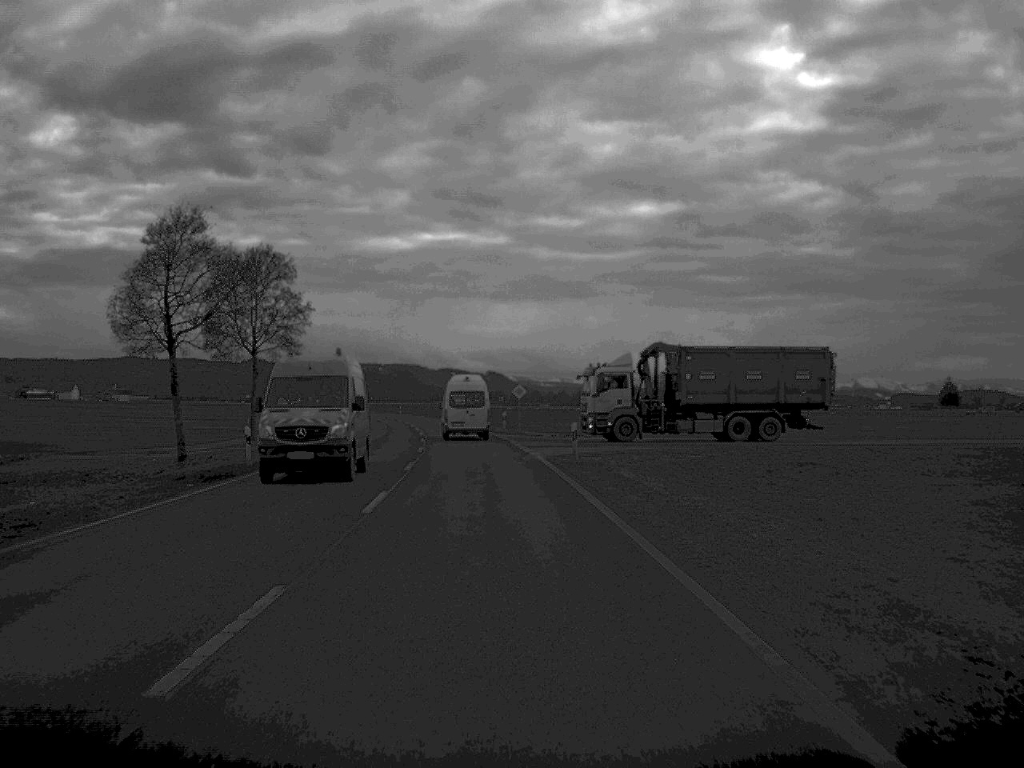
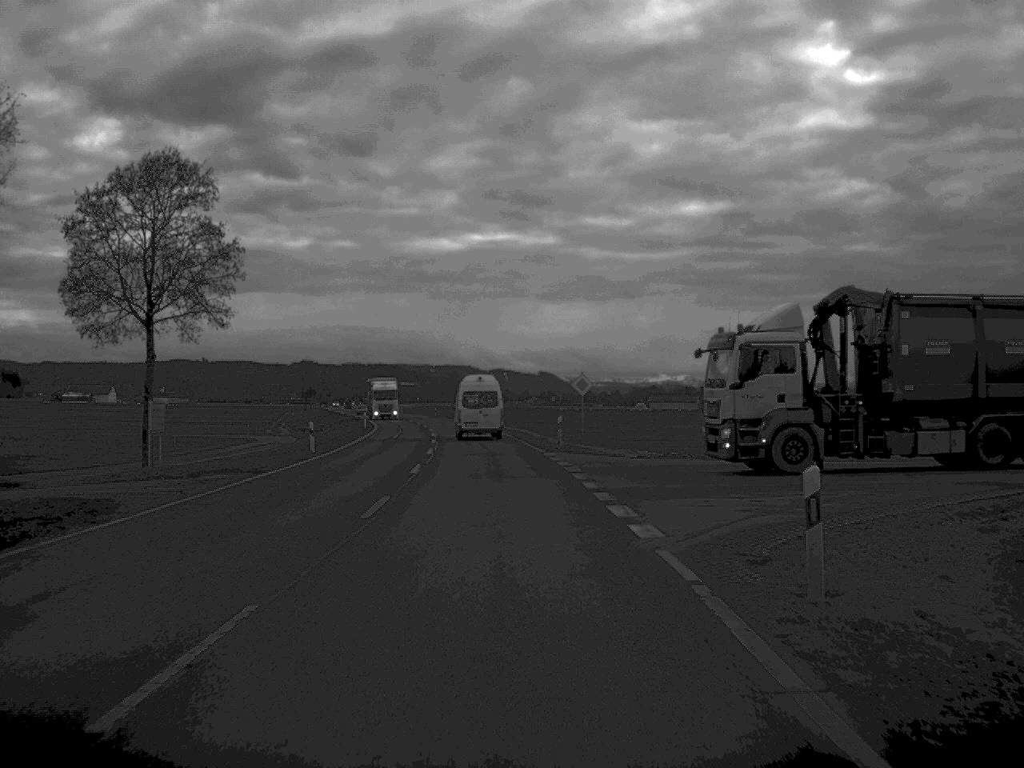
(-0.5, +24.6) m; -2°
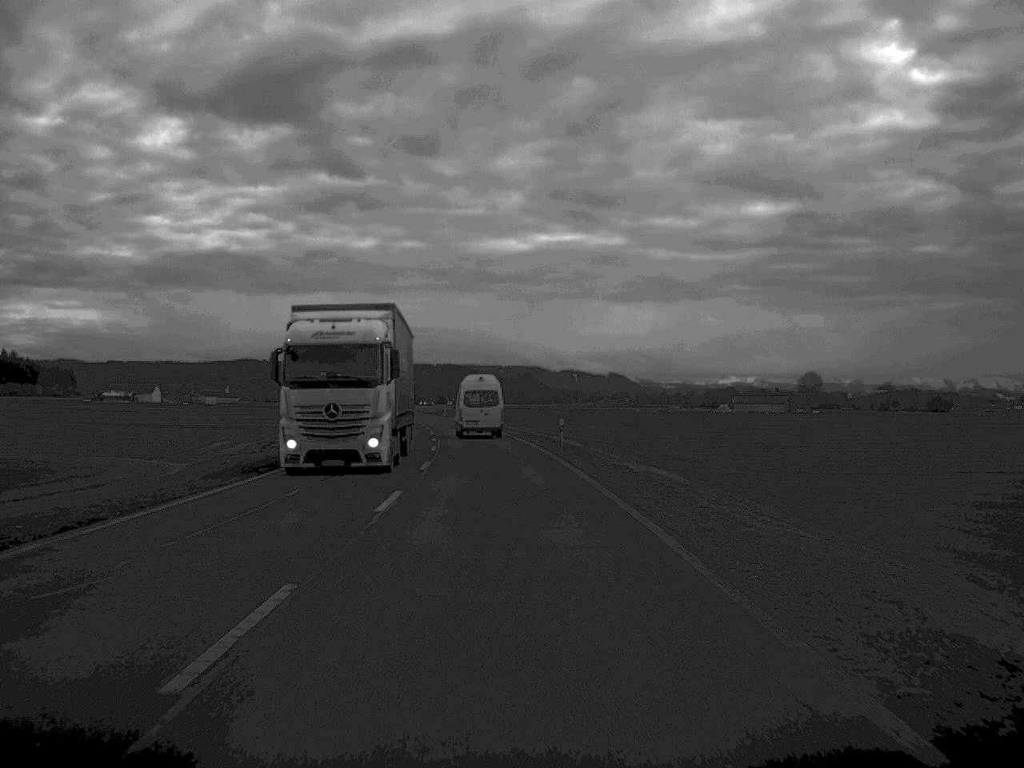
(-1.5, +46.6) m; -3°
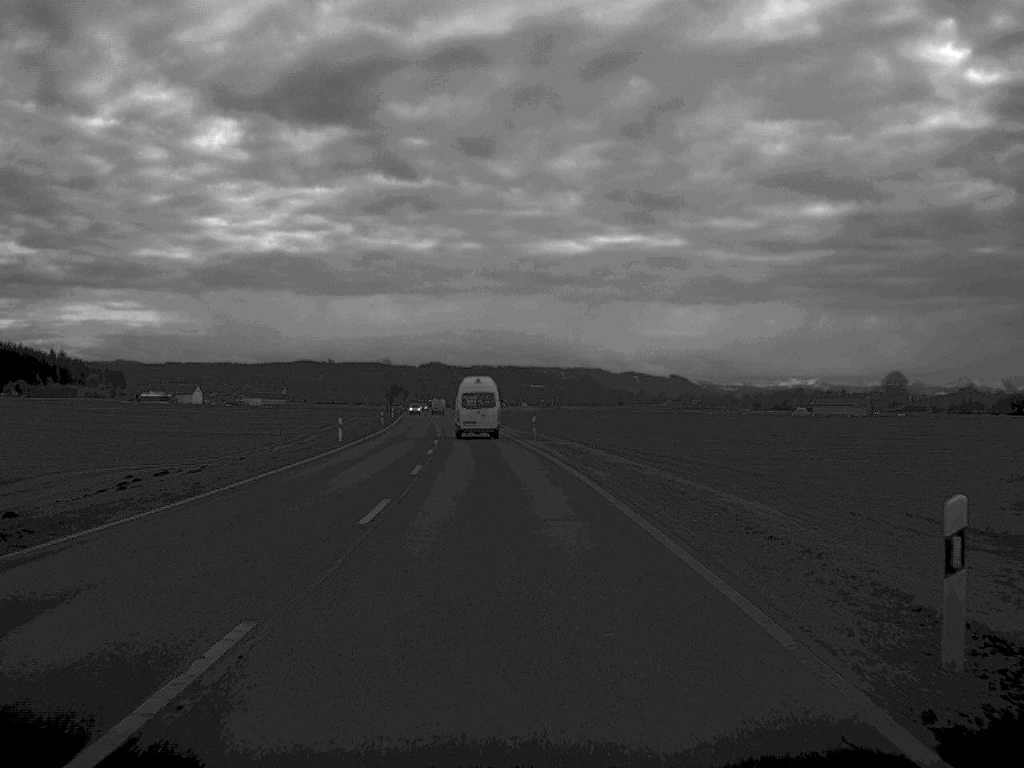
(-0.9, +37.7) m; -3°
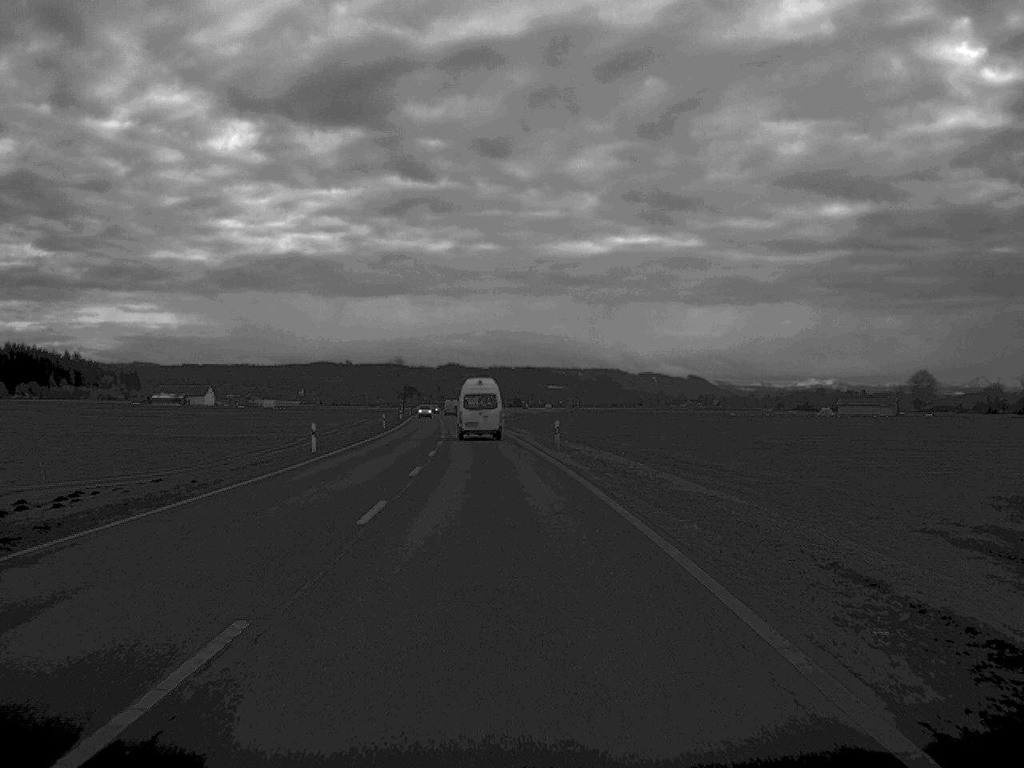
(-0.1, +11.8) m; -1°
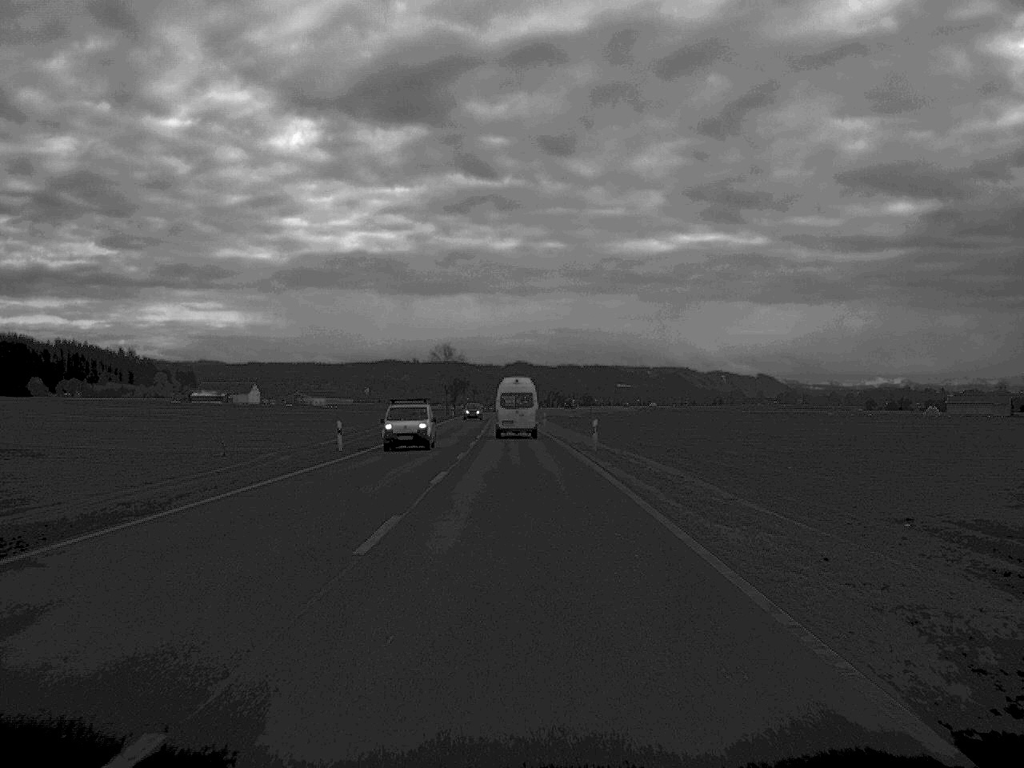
(-1.7, +50.9) m; -3°
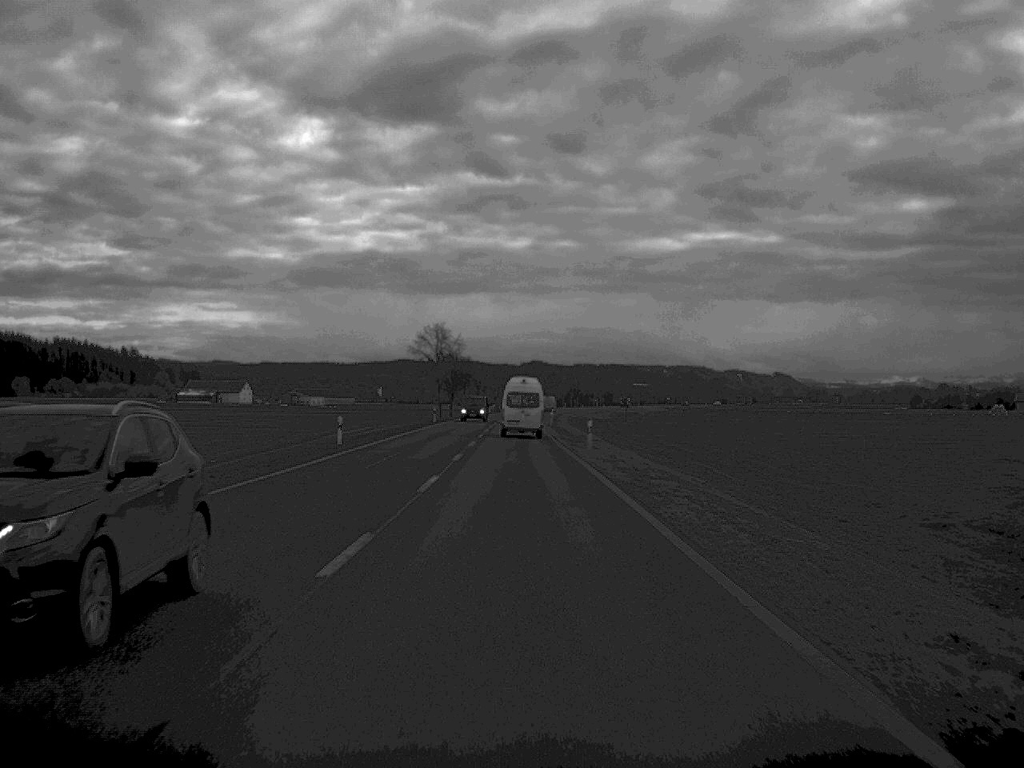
(-0.3, +49.7) m; -1°
